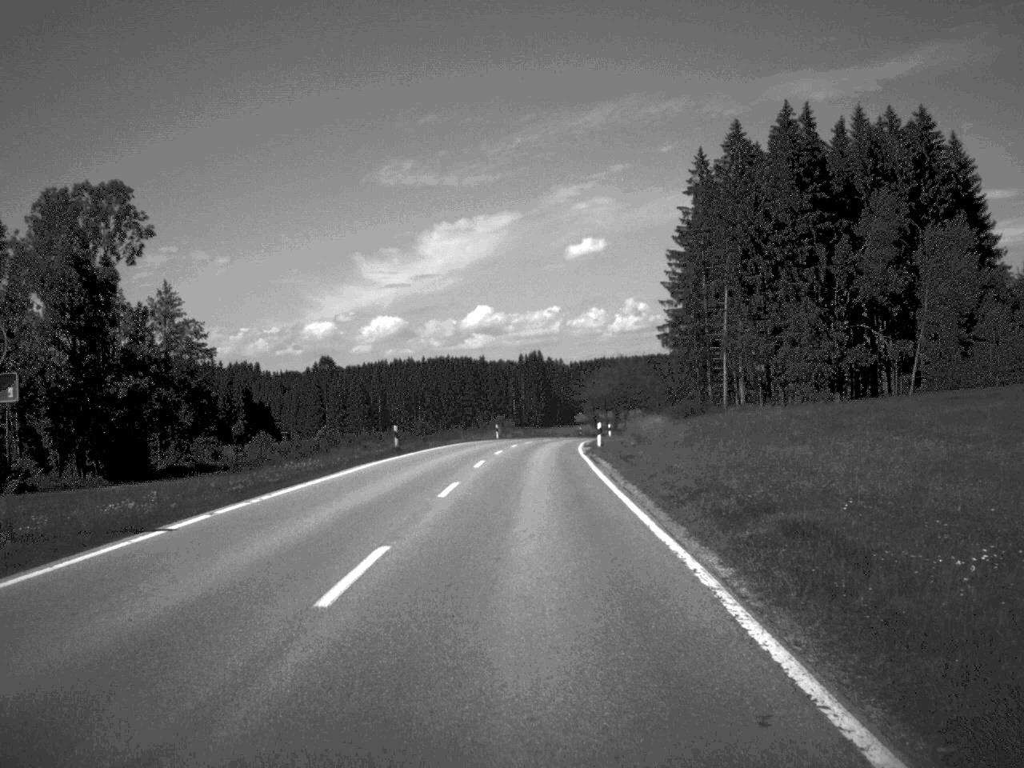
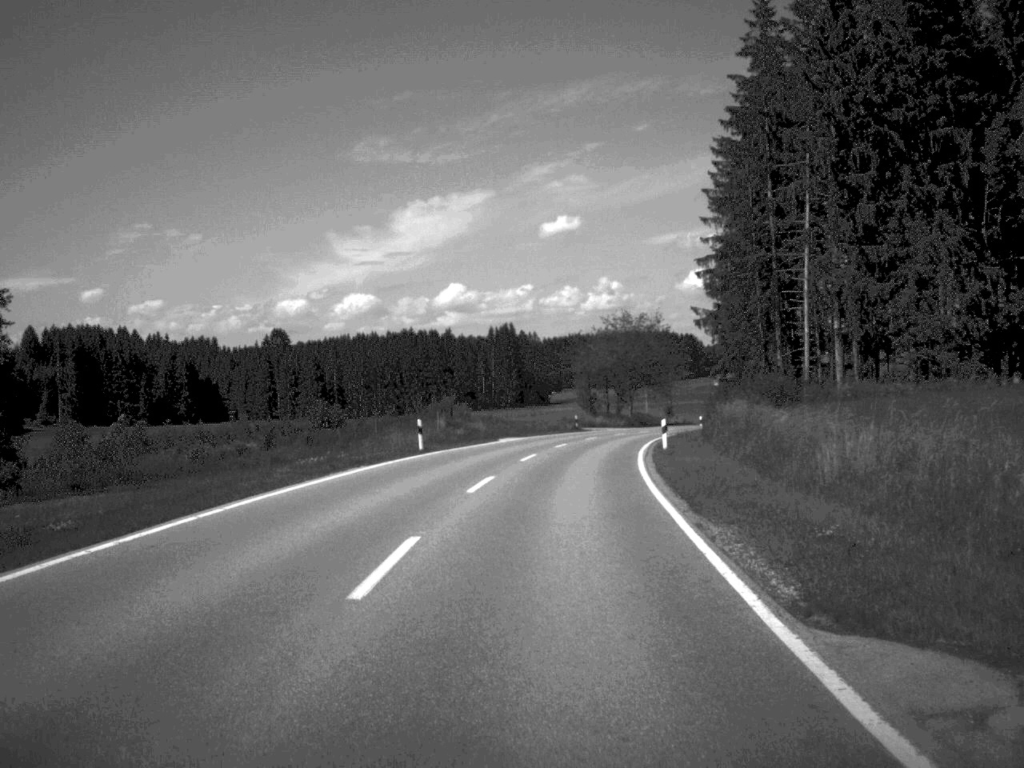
(+0.3, +46.9) m; +1°
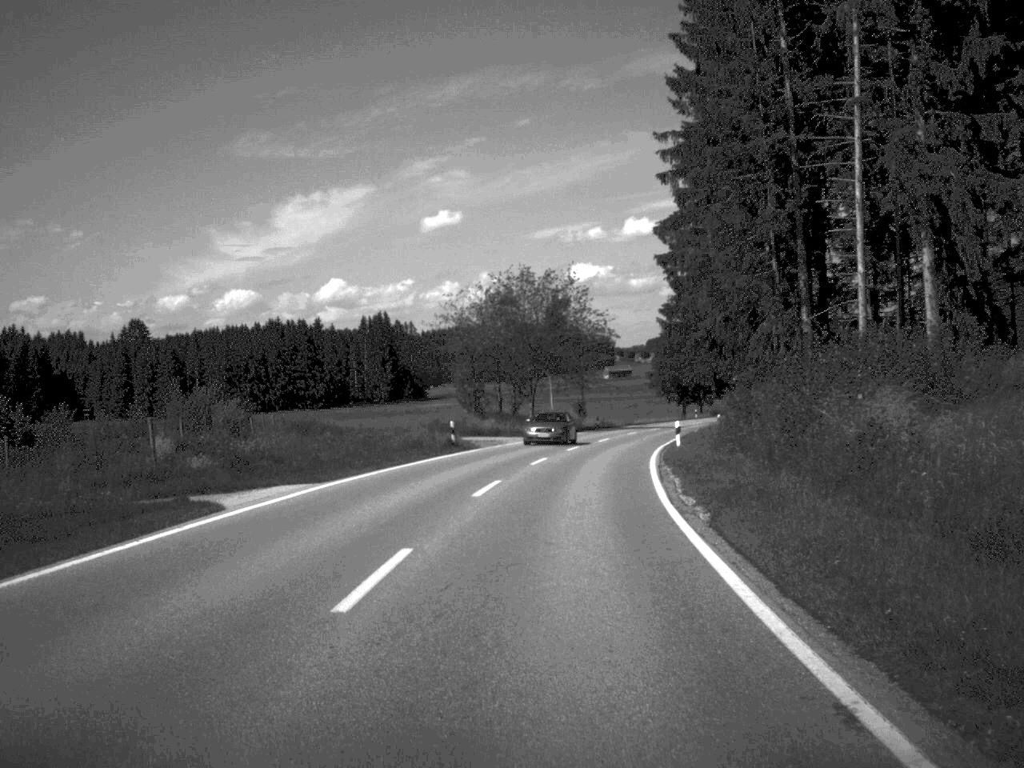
(+1.4, +35.3) m; +5°
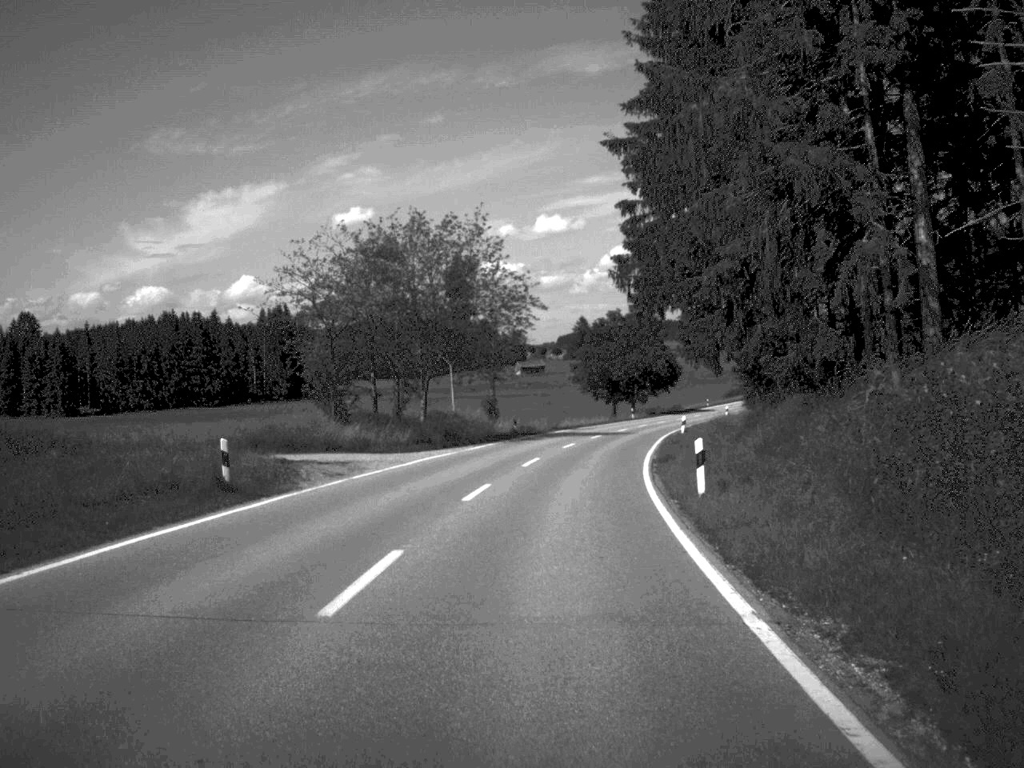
(+0.9, +23.3) m; +4°
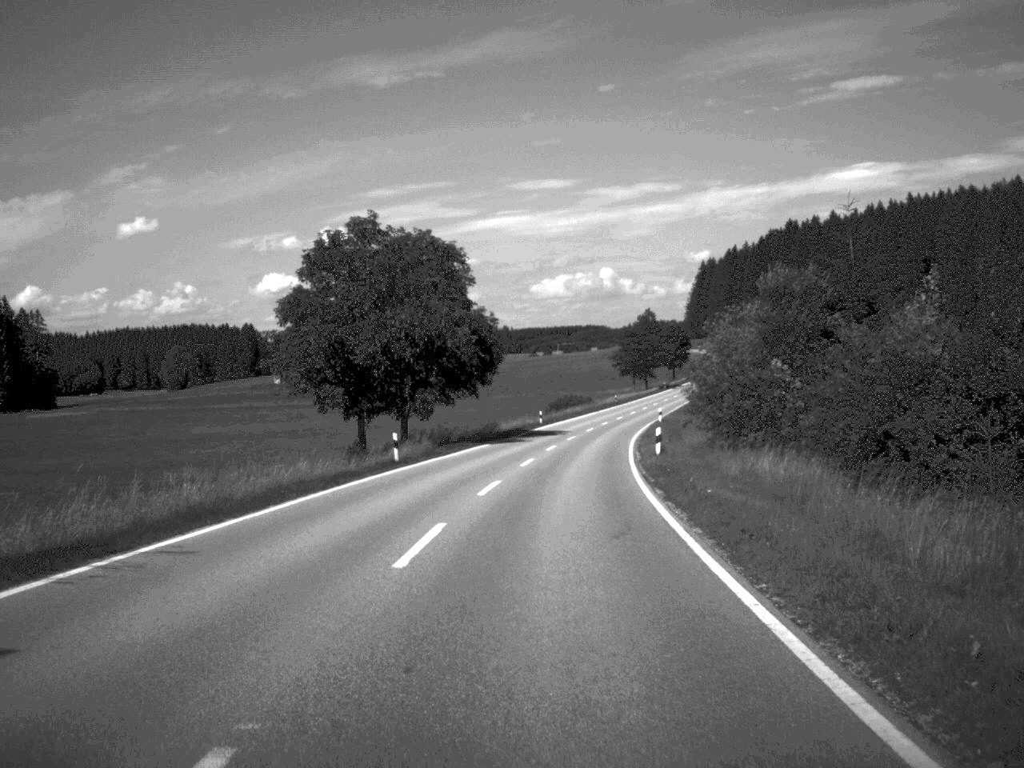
(+5.7, +66.5) m; +10°
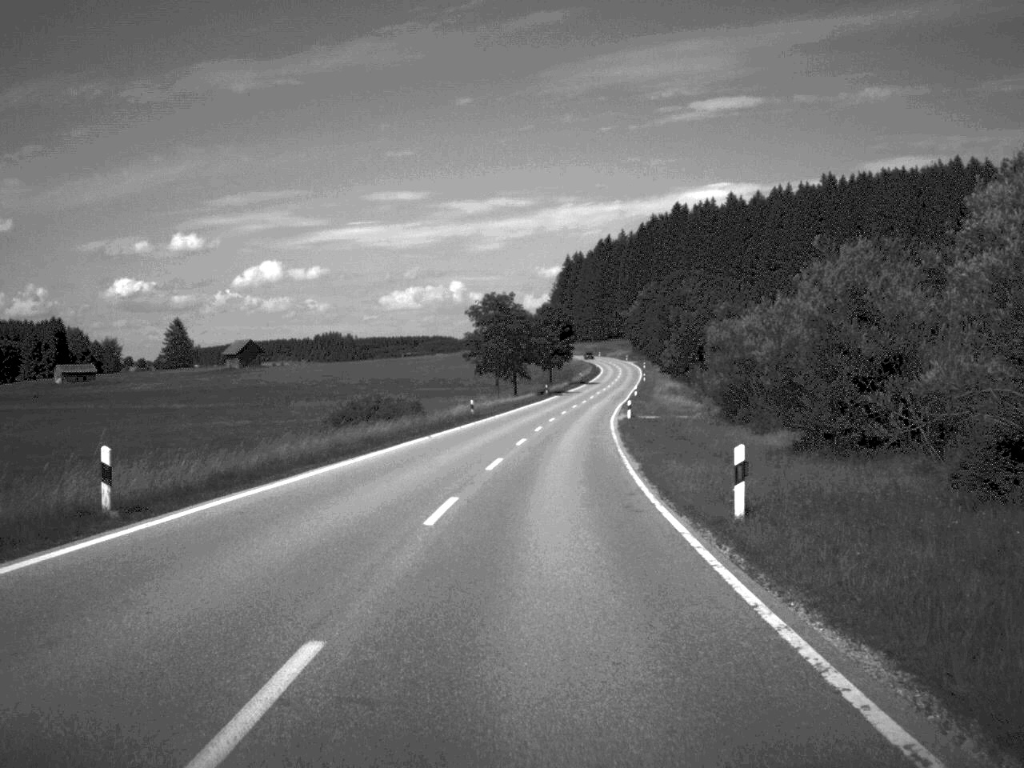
(+4.0, +67.1) m; +7°
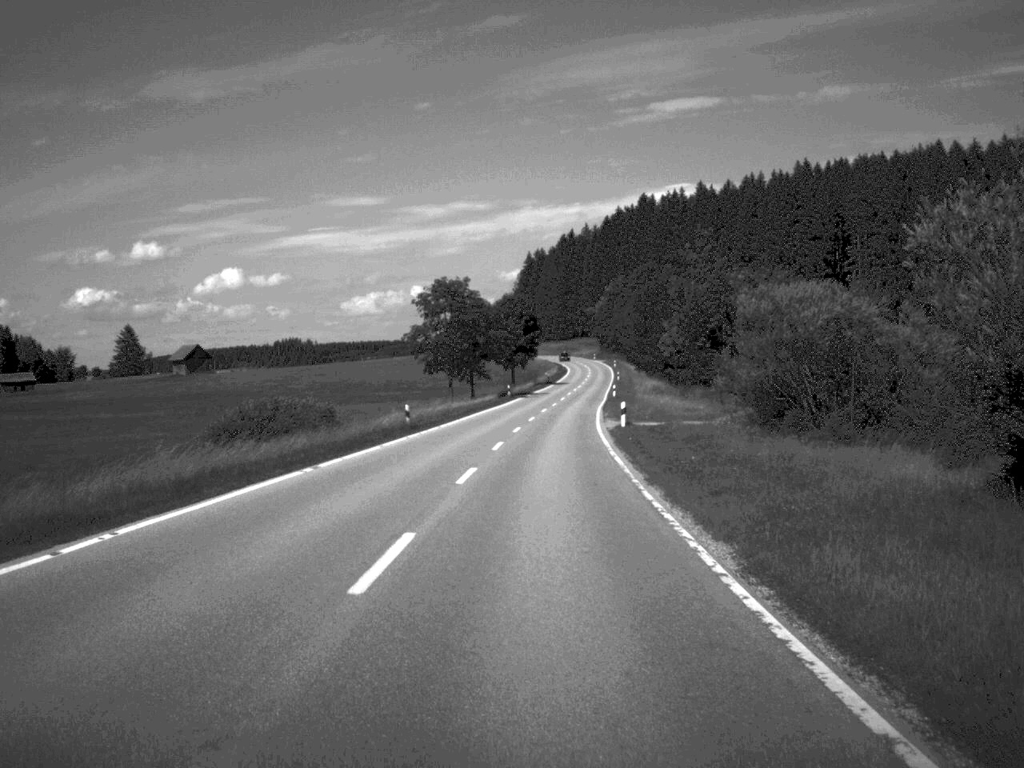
(+0.2, +17.0) m; +2°
